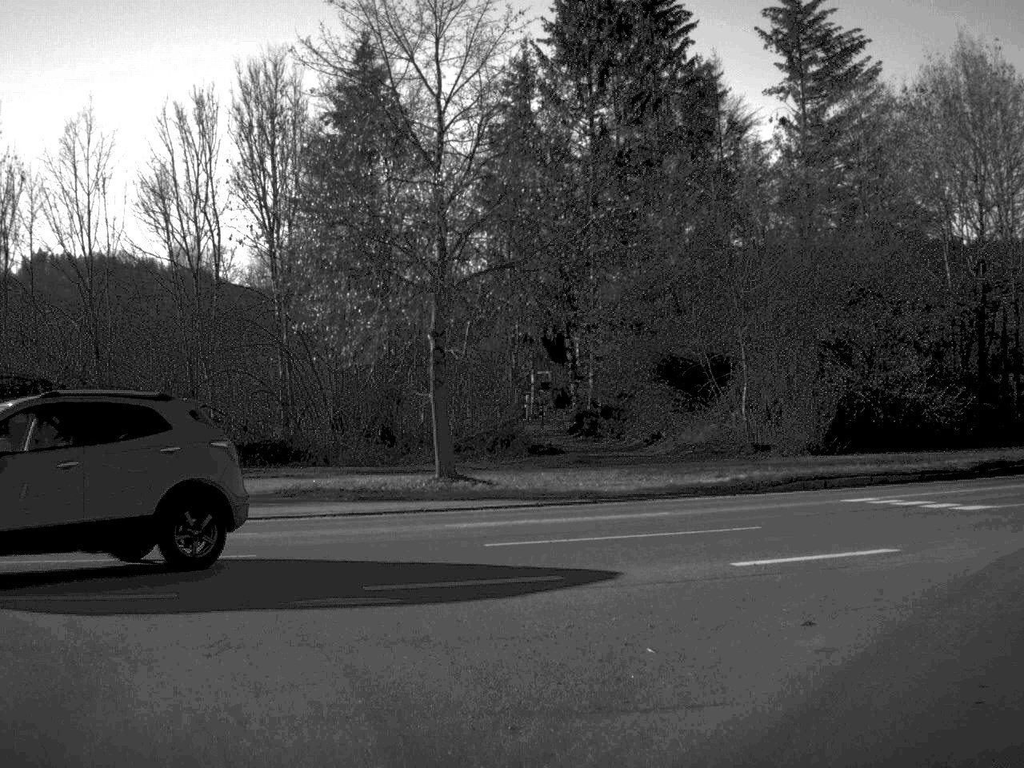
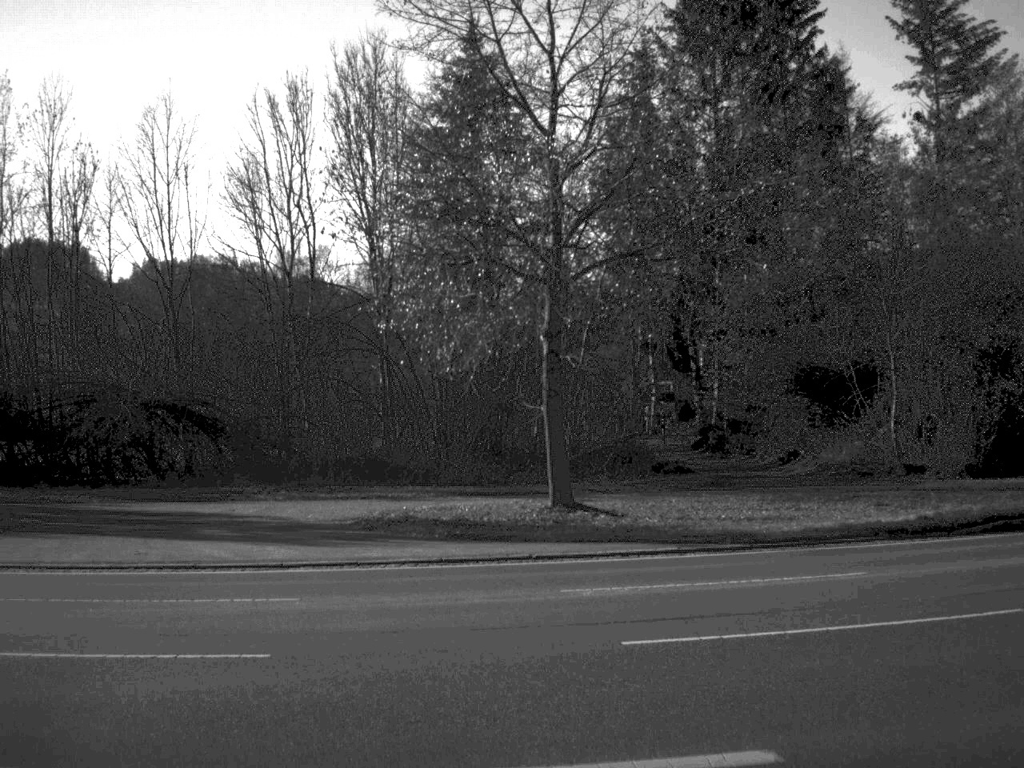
(-0.2, +4.6) m; -6°
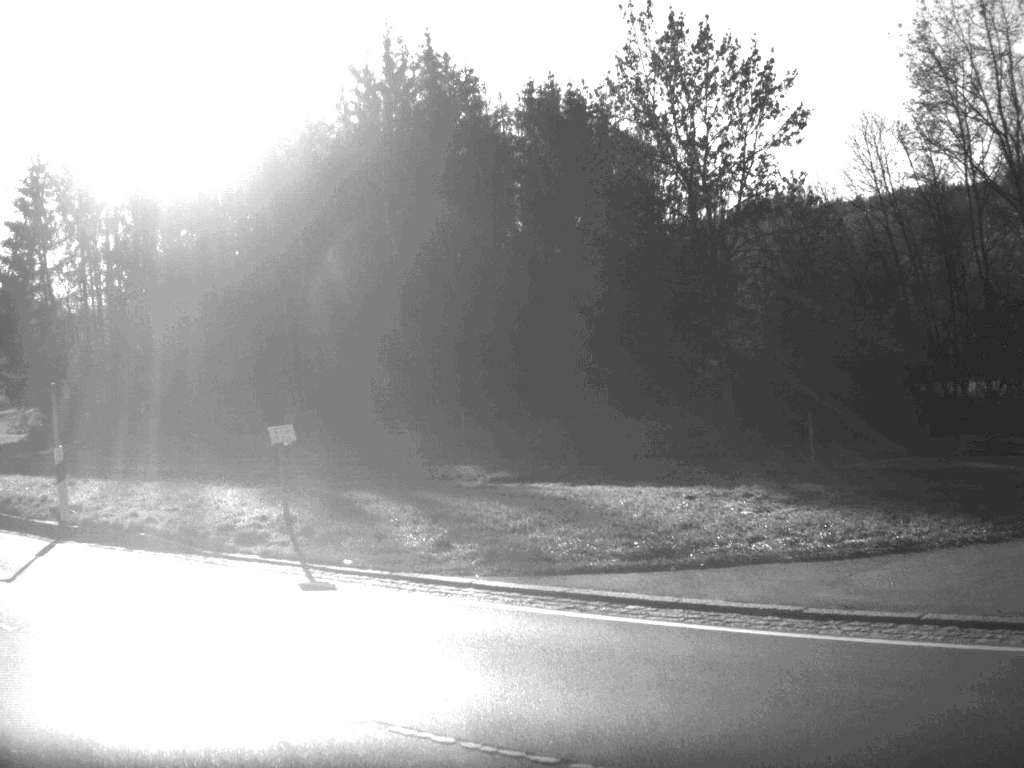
(-3.1, +7.7) m; -46°
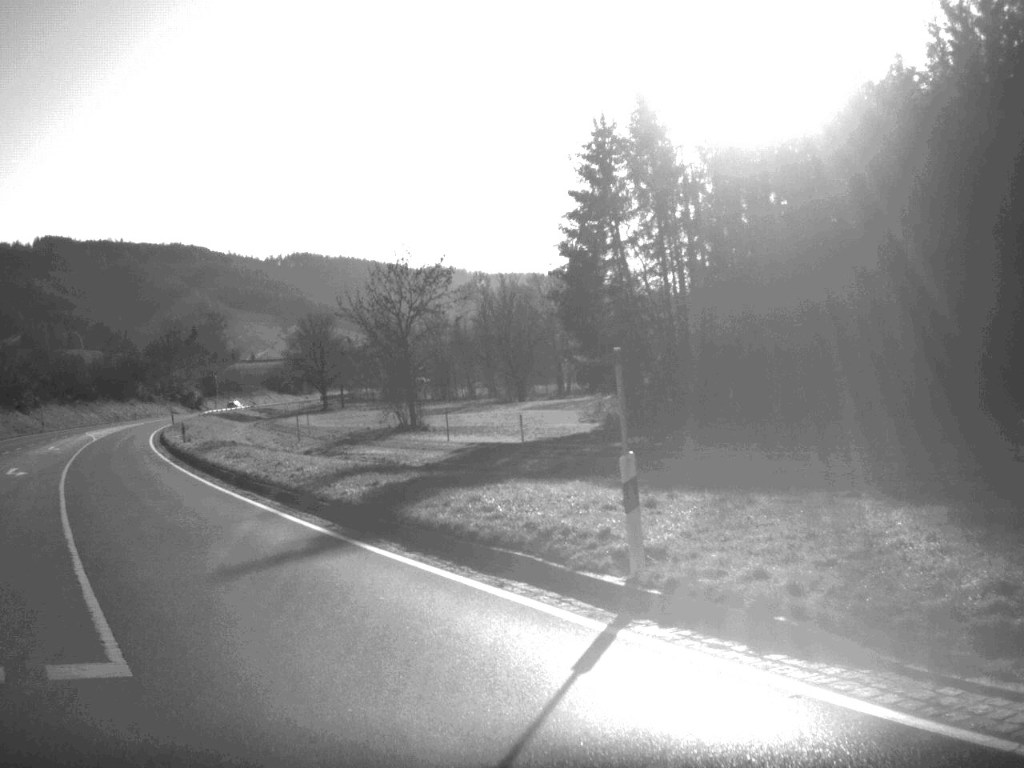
(-1.7, +7.0) m; -26°
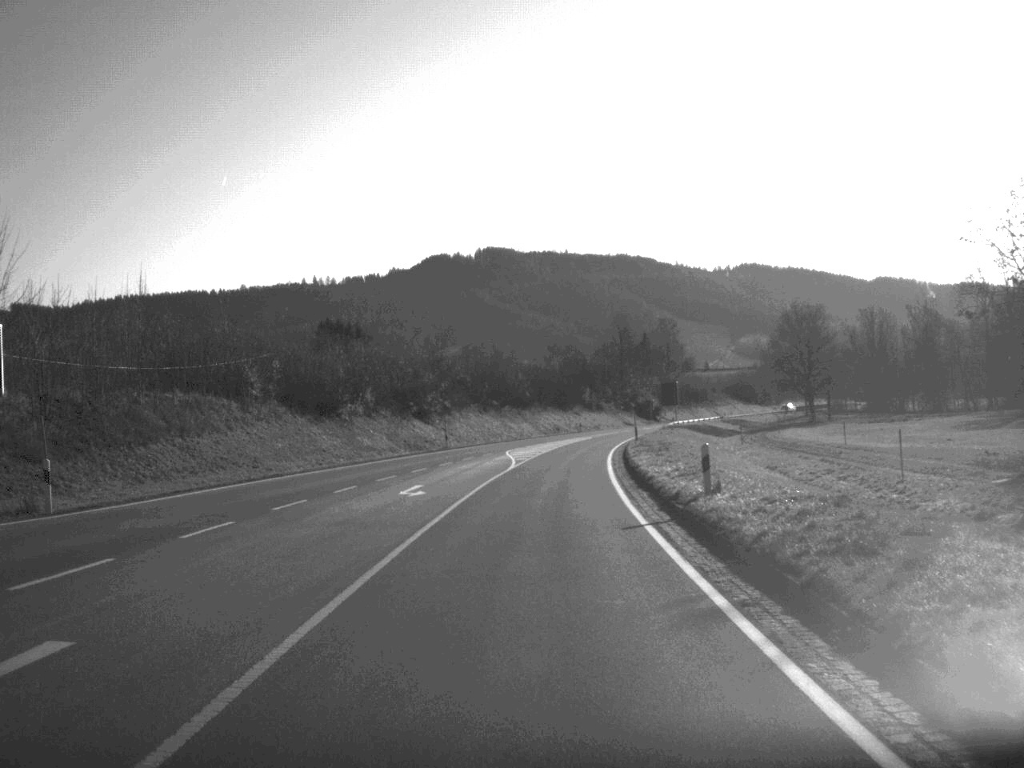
(-8.7, +30.4) m; -19°
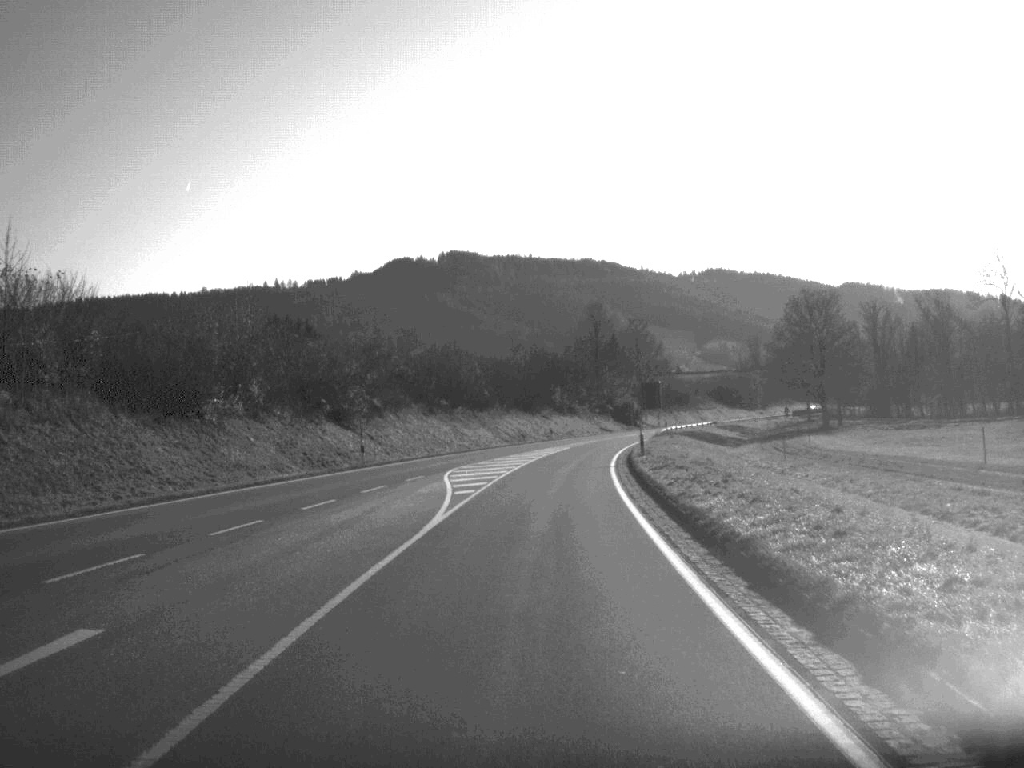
(+0.3, +23.5) m; +2°
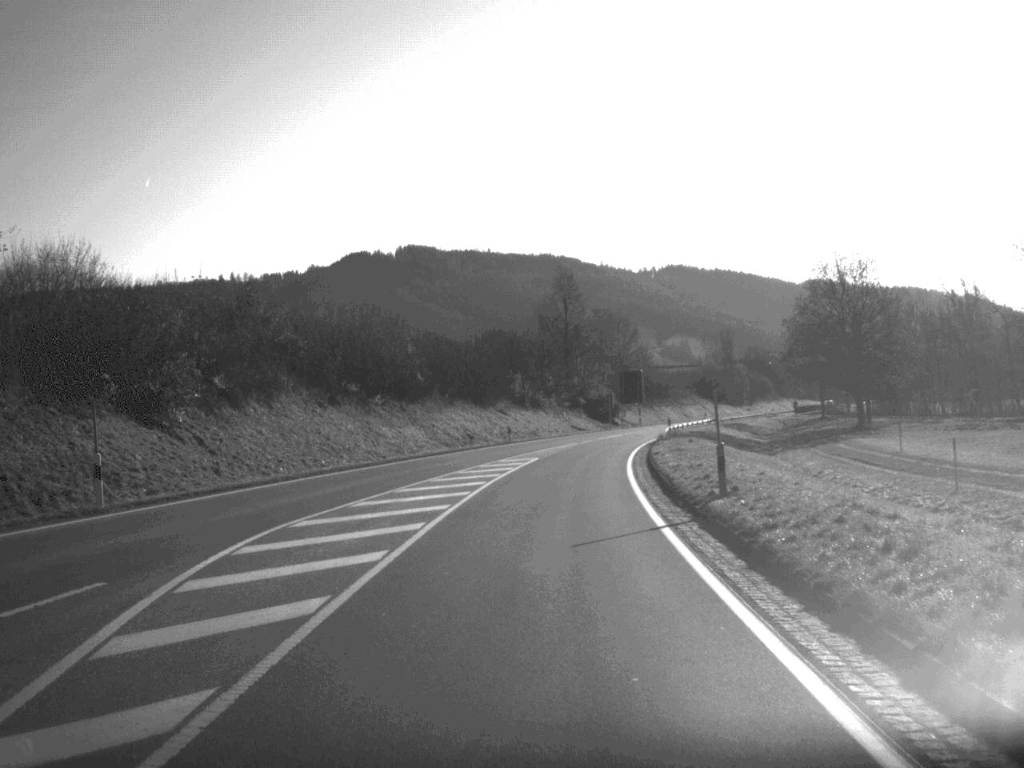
(+0.4, +27.6) m; +2°
